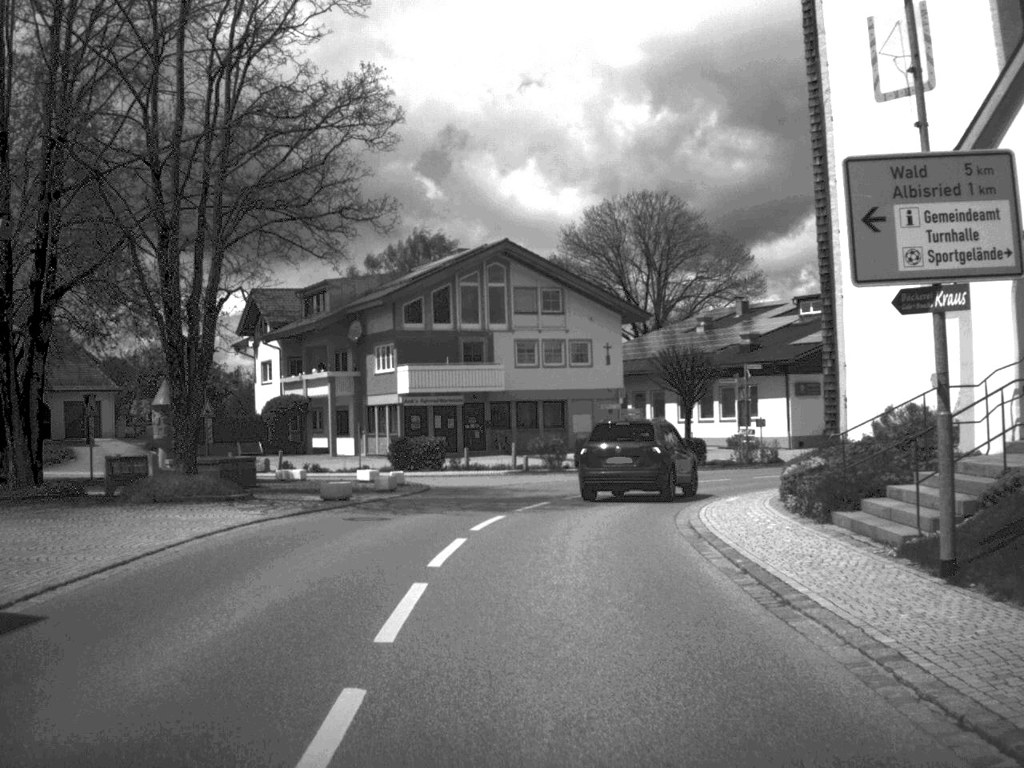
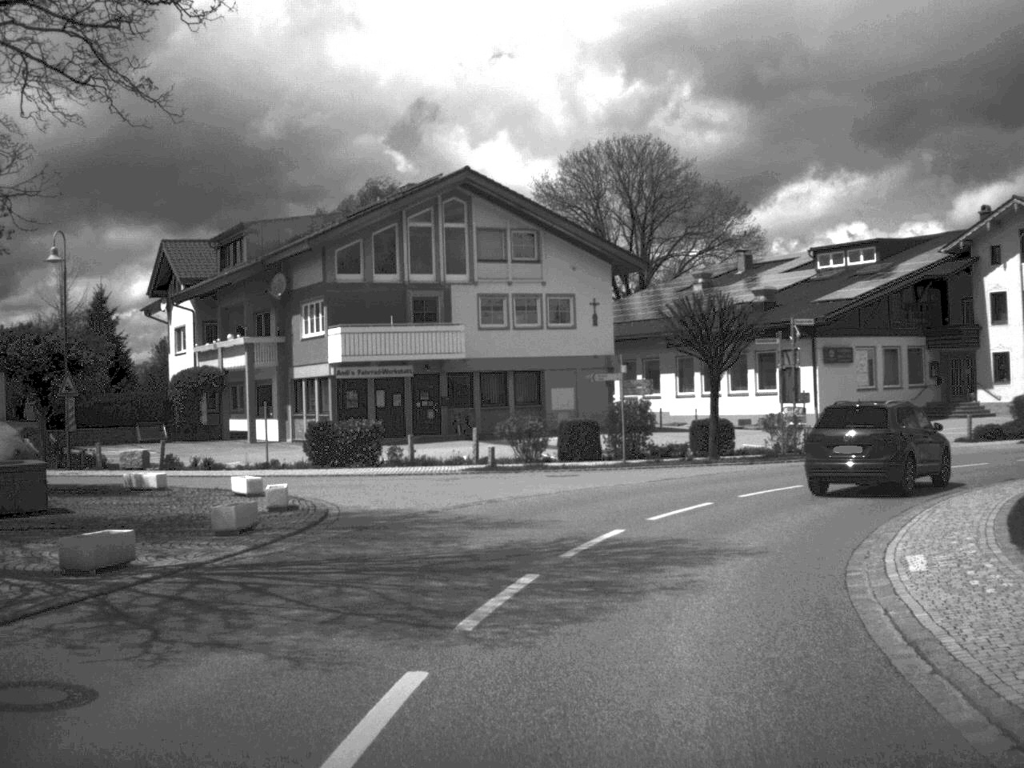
(0.0, +12.9) m; +1°
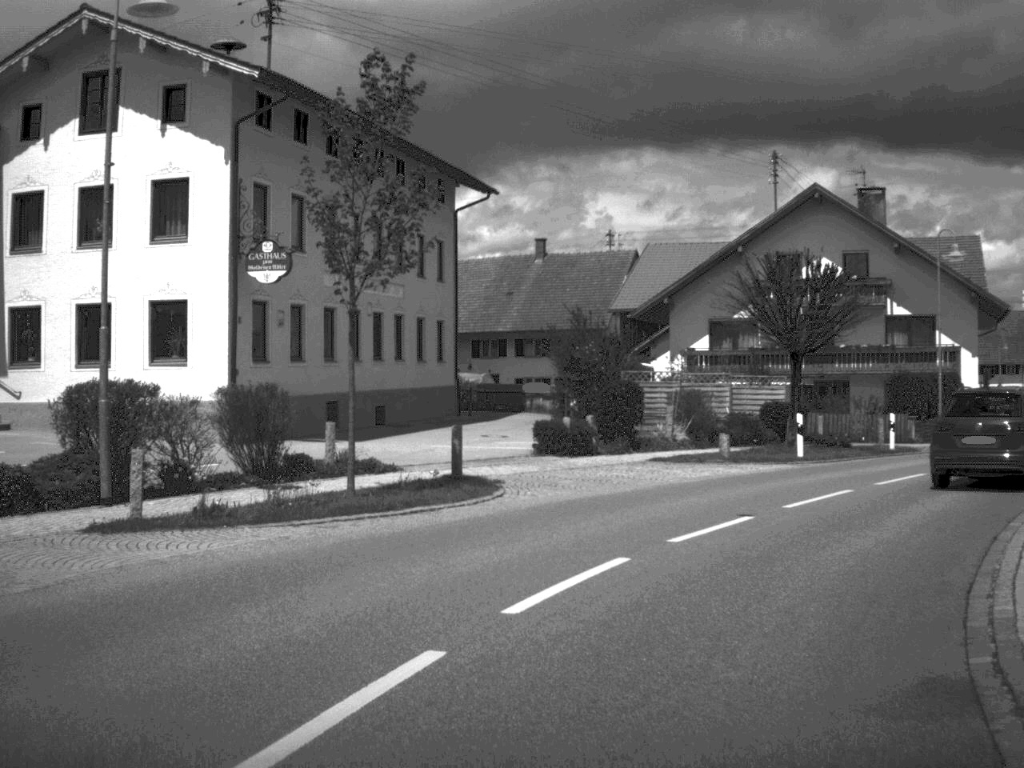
(+9.3, +27.3) m; +44°
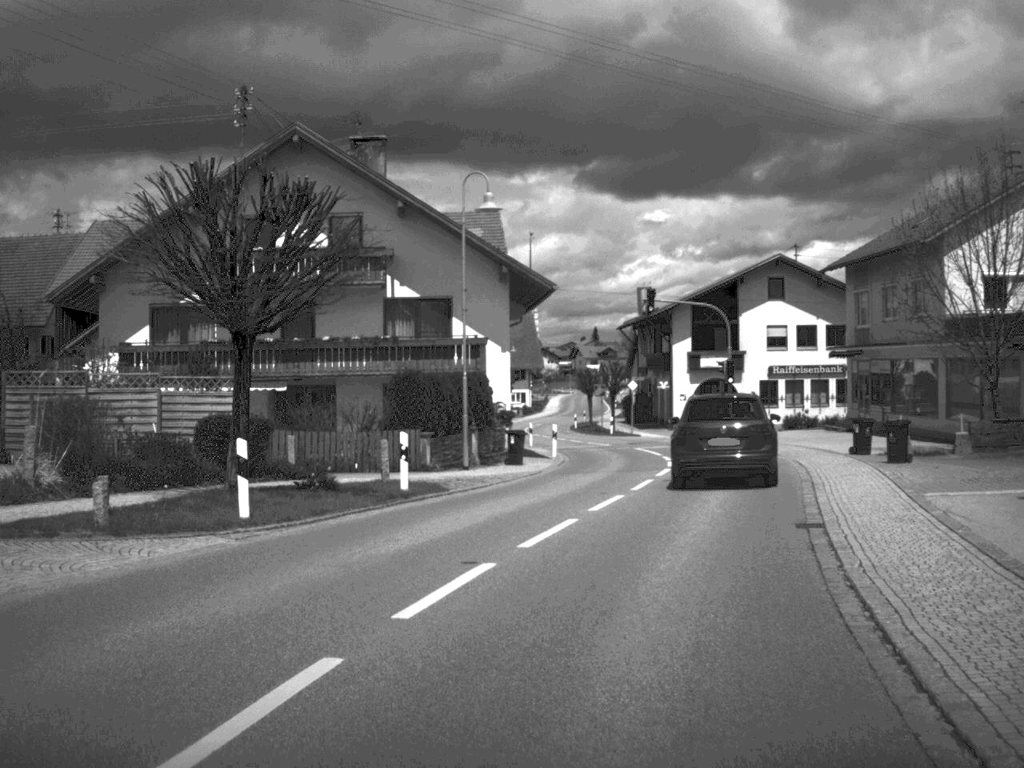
(+2.6, +12.2) m; +23°
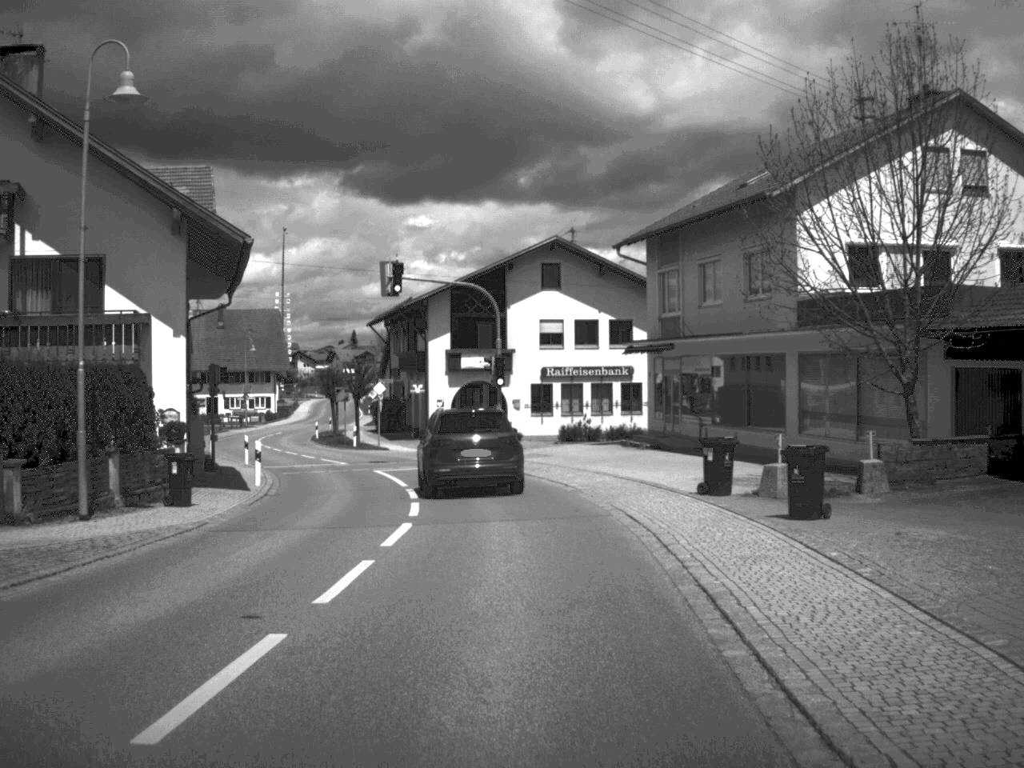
(+1.3, +11.6) m; +10°
